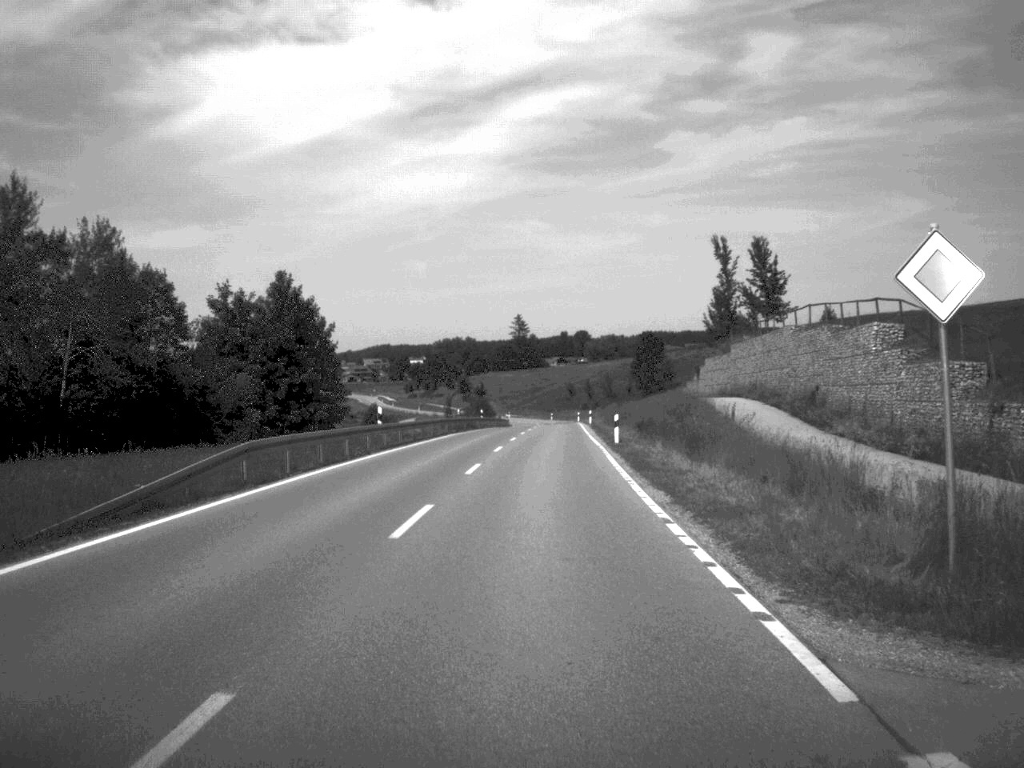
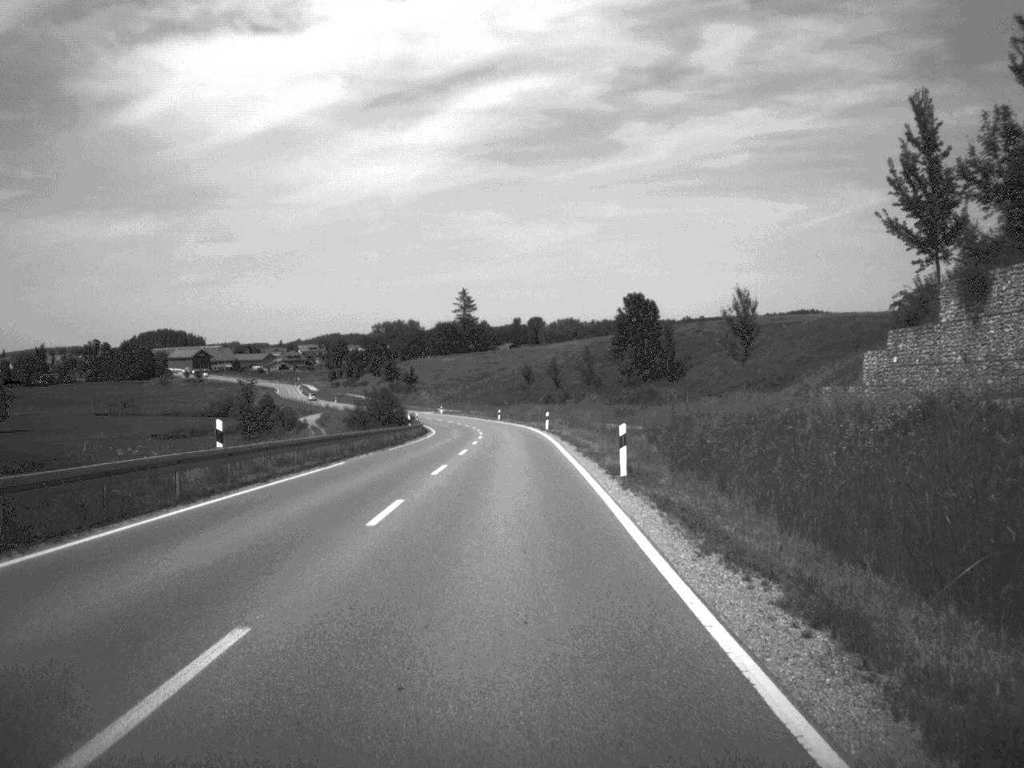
(+1.8, +68.5) m; +2°
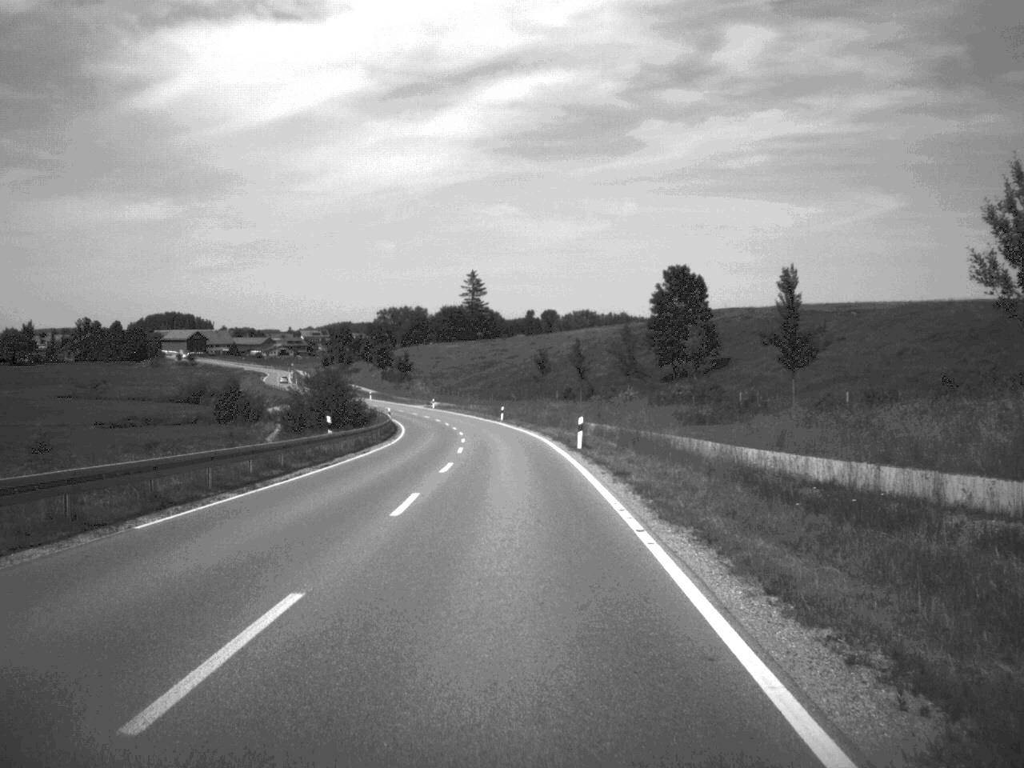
(-0.1, +33.4) m; -1°
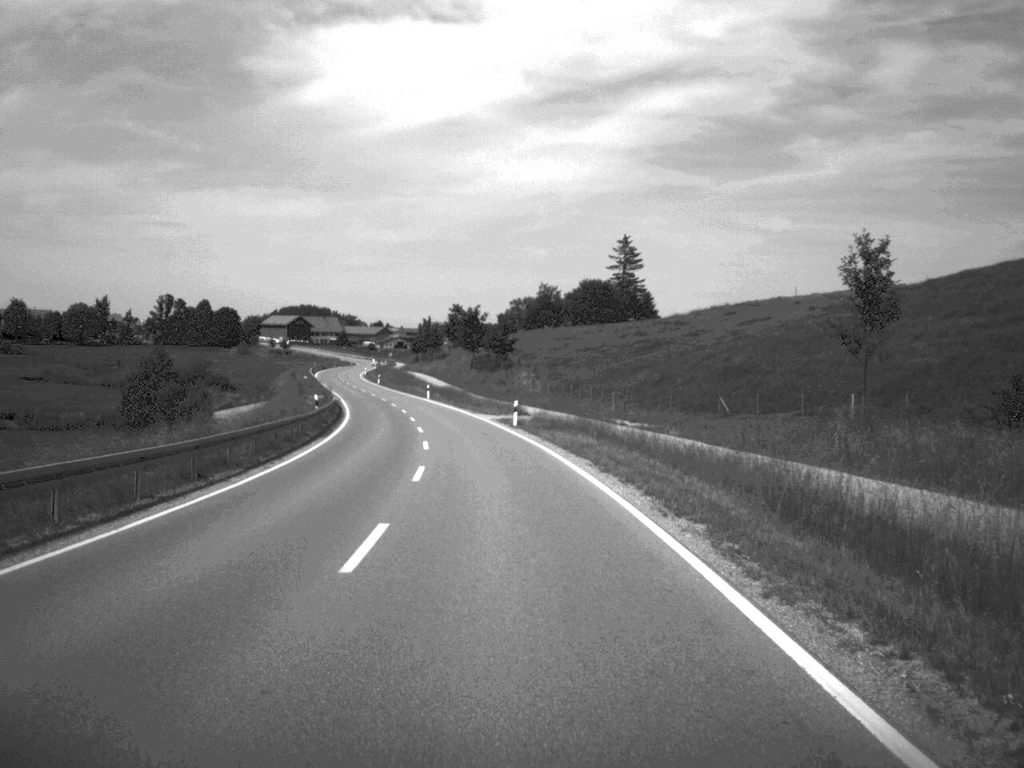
(-4.0, +88.1) m; -7°
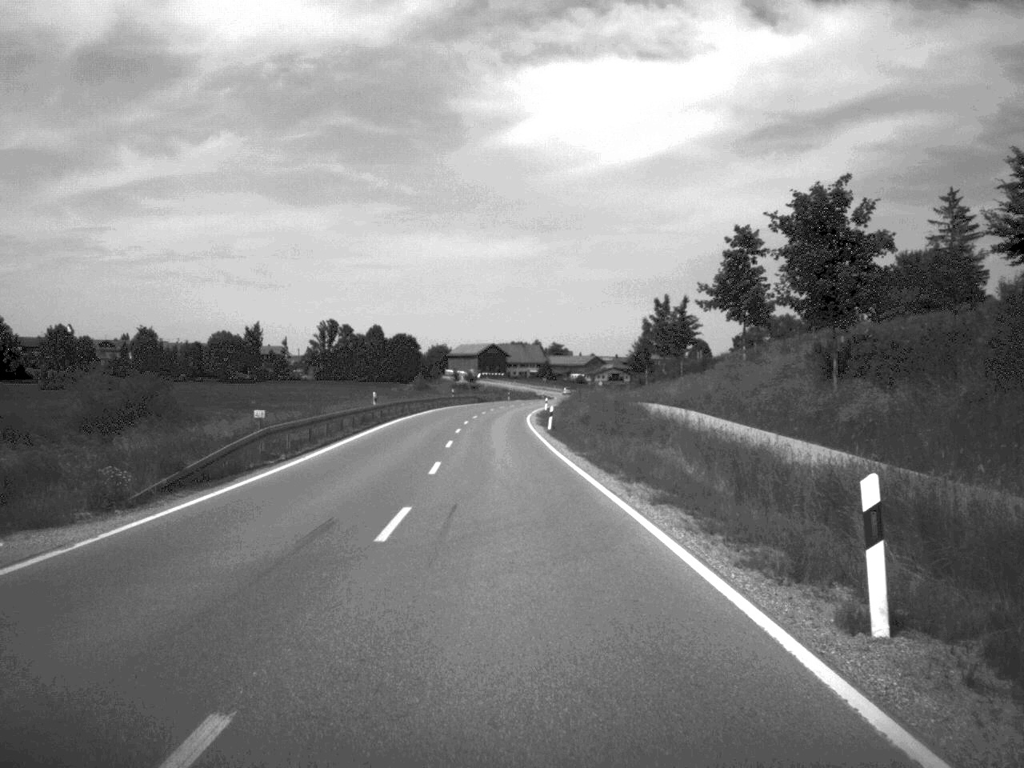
(-8.4, +90.8) m; -10°
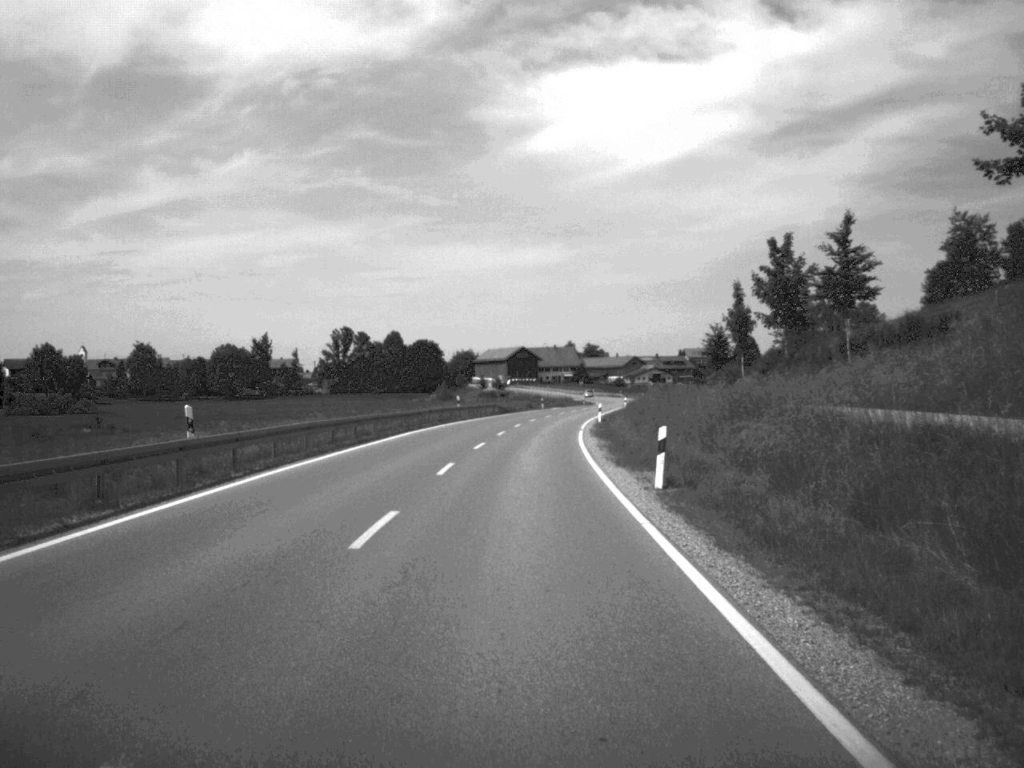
(-0.6, +36.1) m; -1°
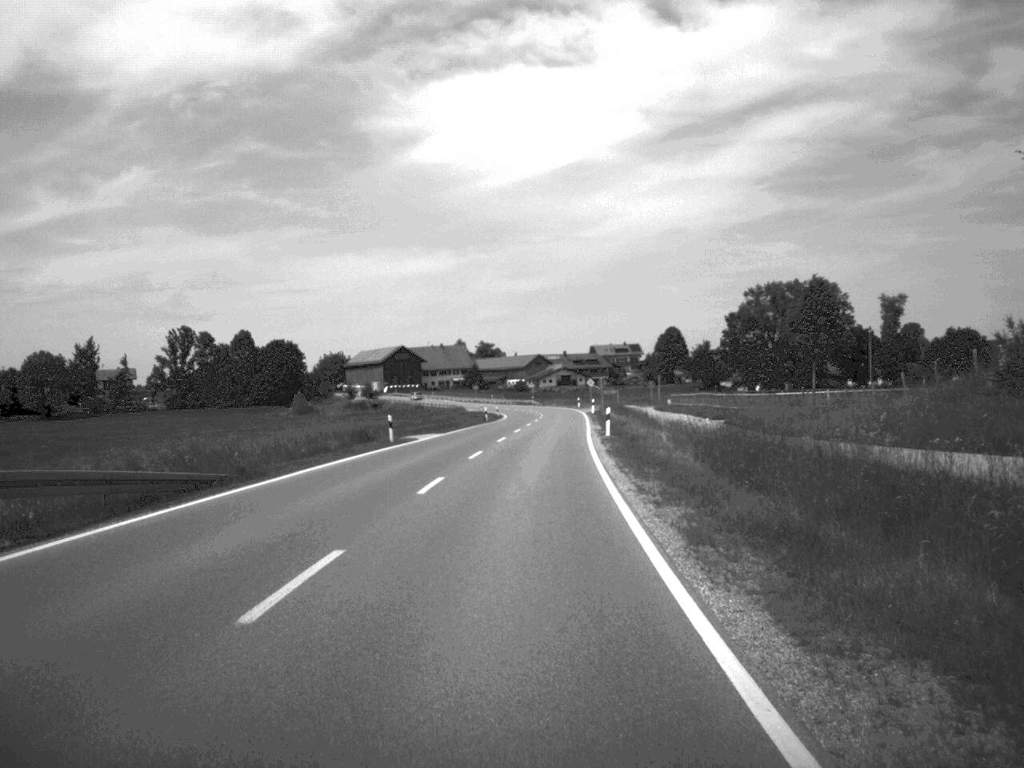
(+2.5, +73.7) m; +5°
